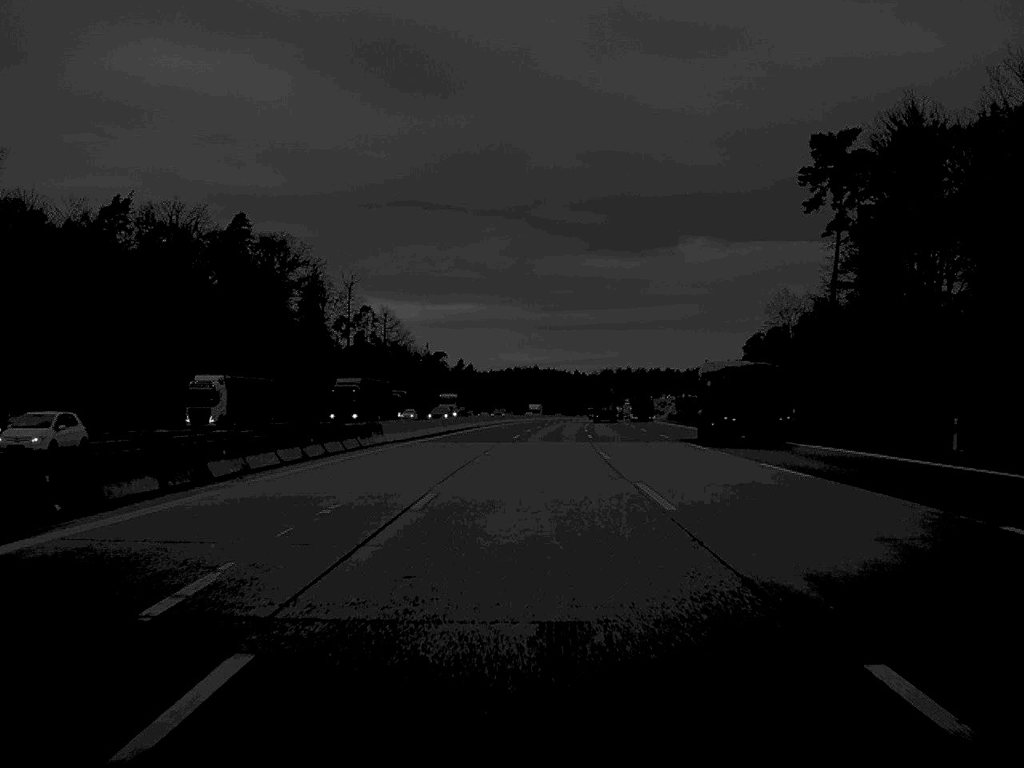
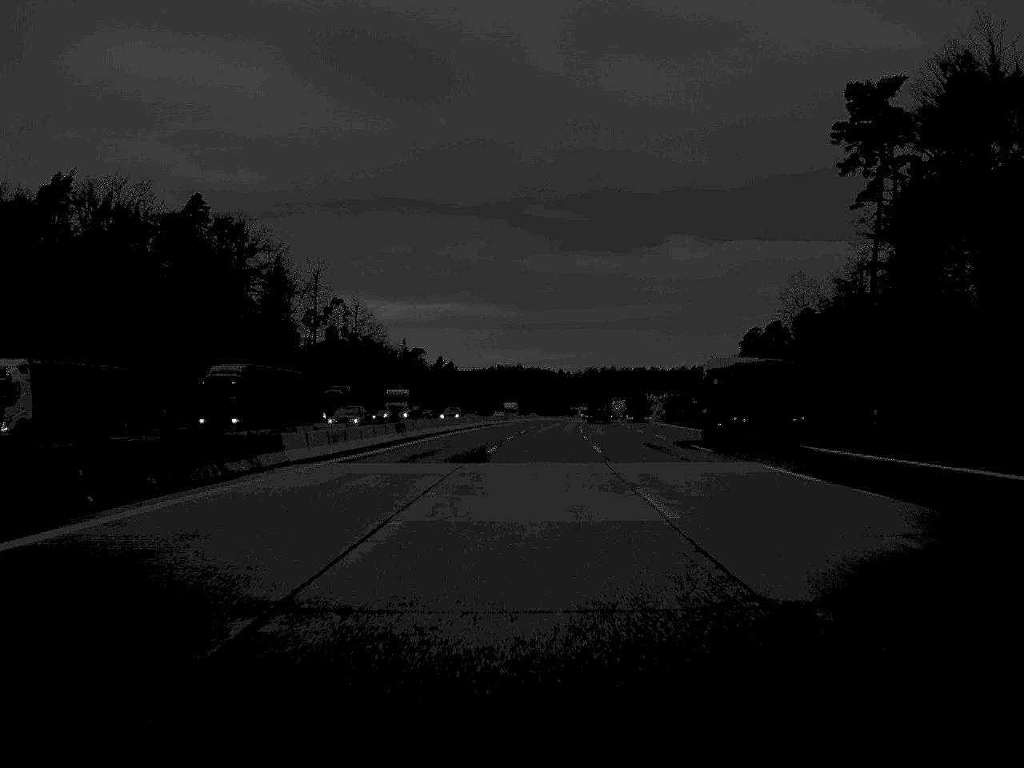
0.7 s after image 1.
(+0.1, +19.3) m; +1°
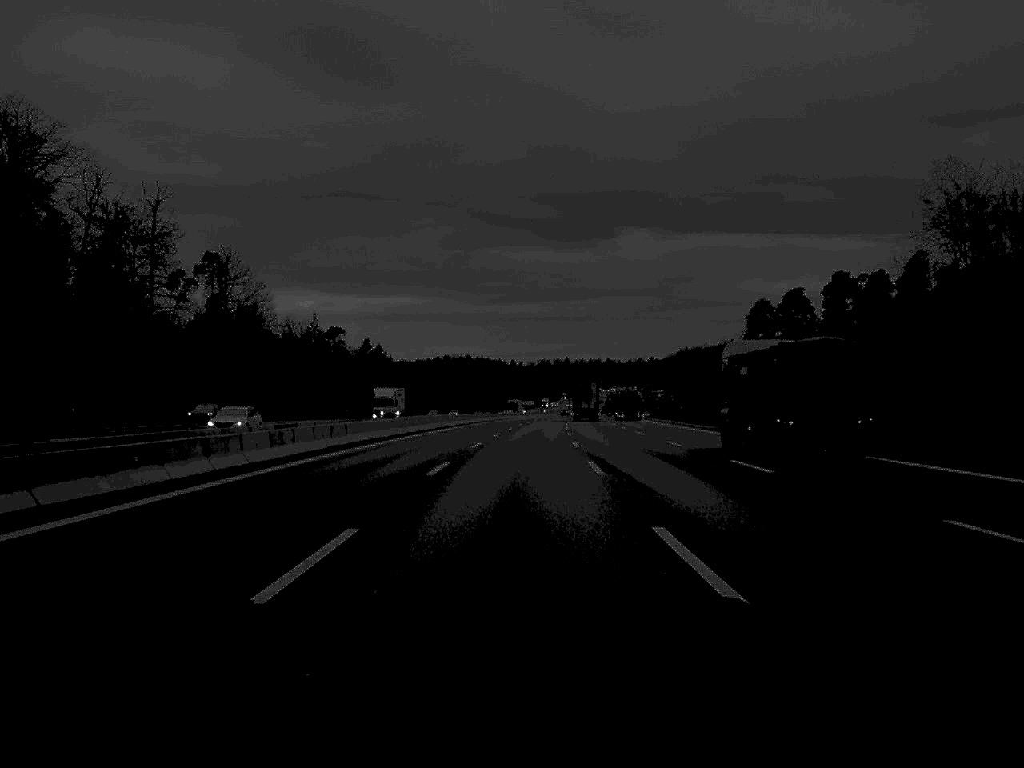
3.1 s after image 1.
(+1.4, +69.2) m; +2°
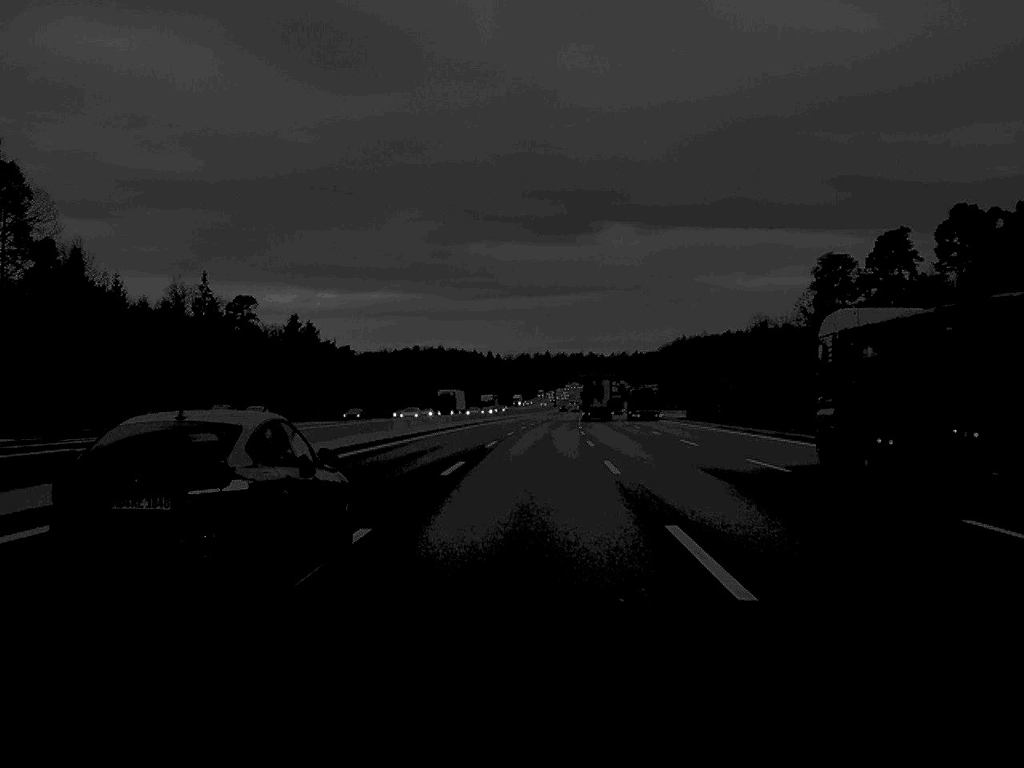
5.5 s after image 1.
(+0.7, +71.8) m; +1°
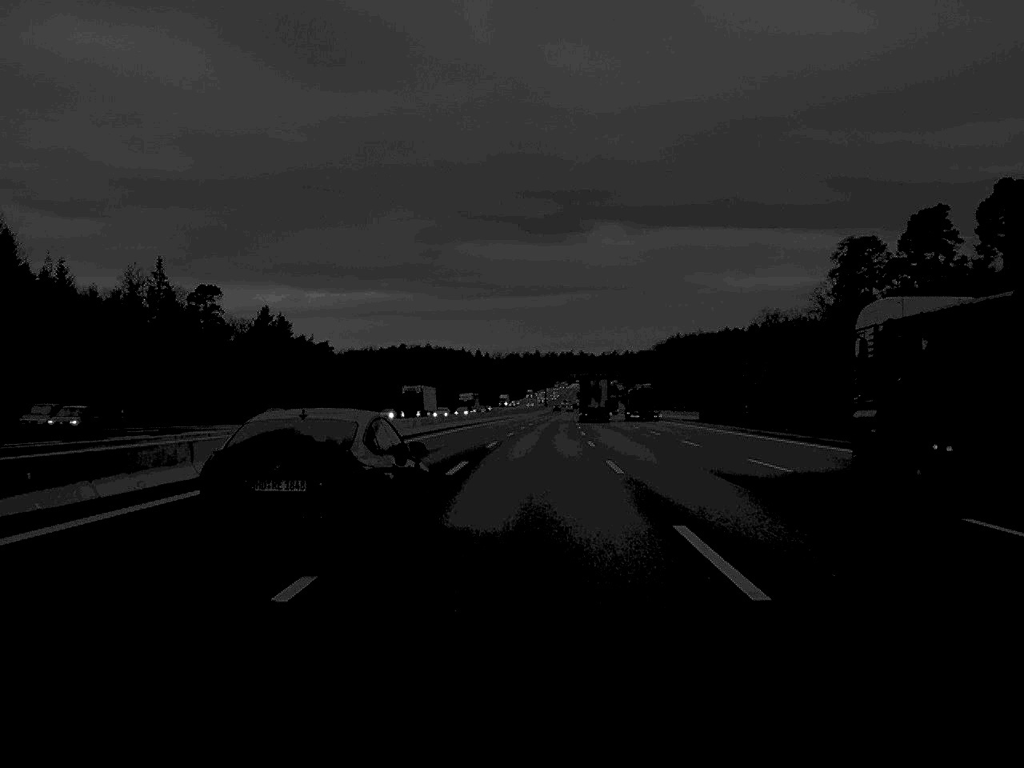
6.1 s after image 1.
(+0.1, +17.7) m; 0°
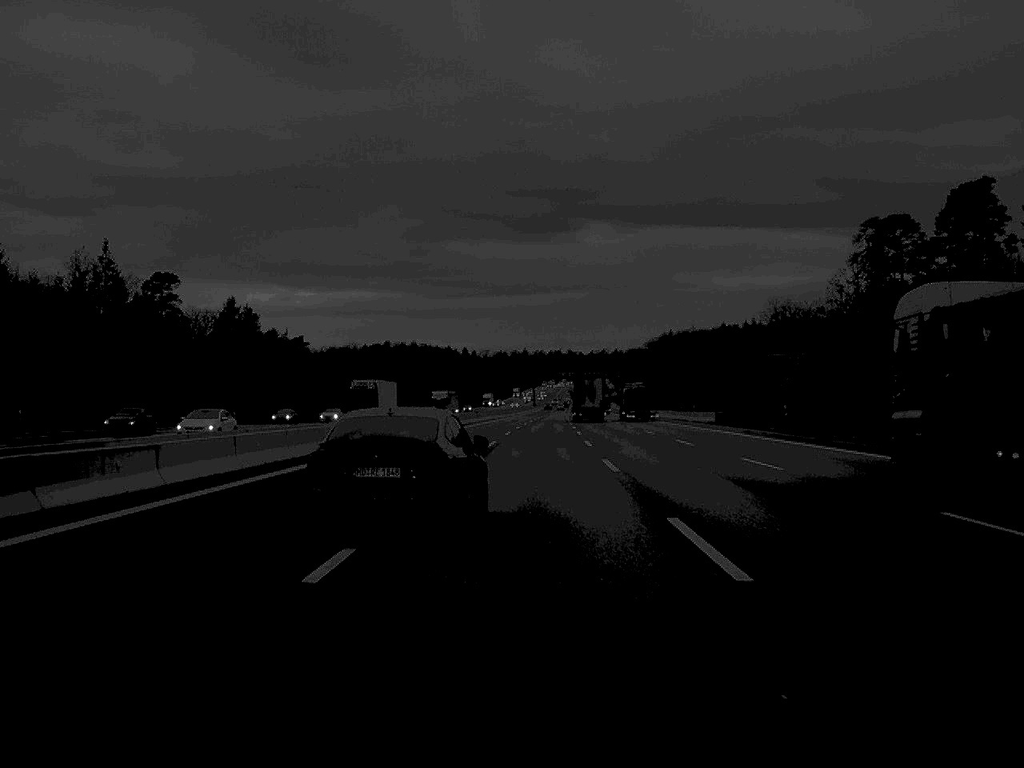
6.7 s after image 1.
(+0.1, +16.9) m; +1°
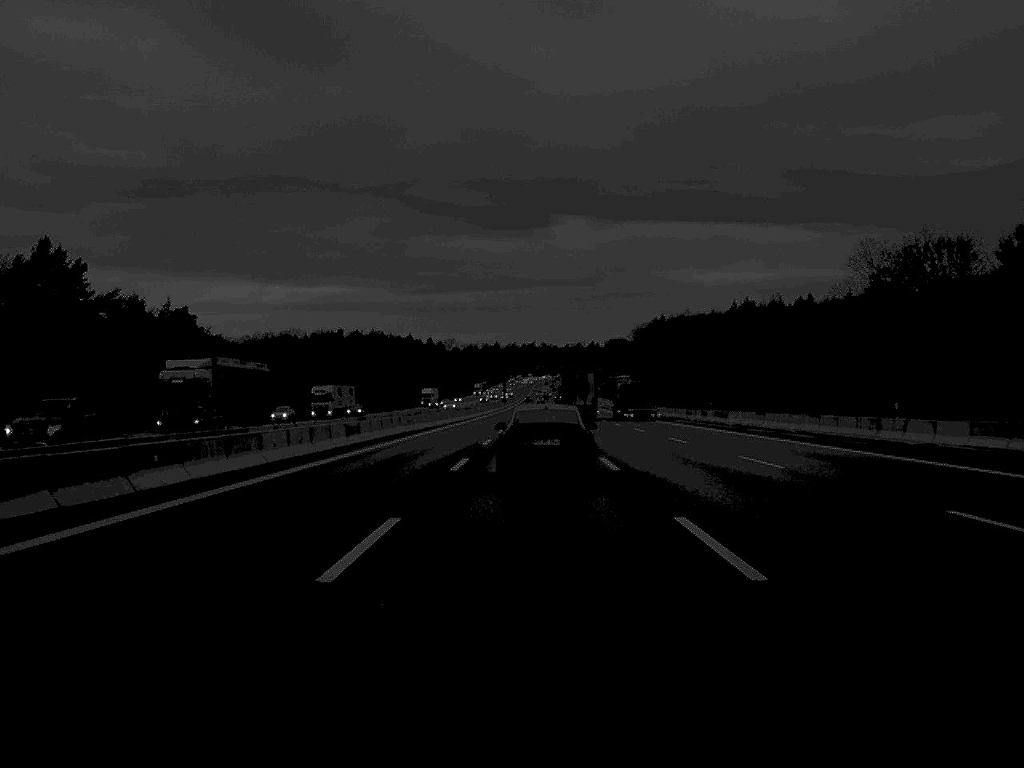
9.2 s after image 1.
(+0.9, +71.7) m; +1°
